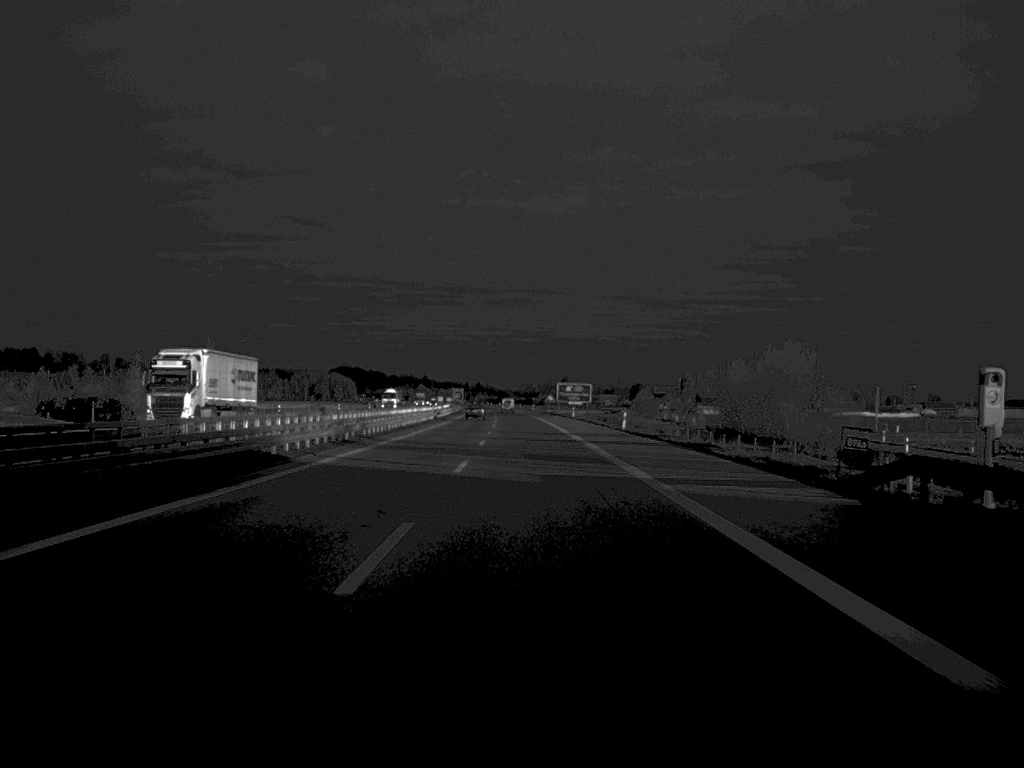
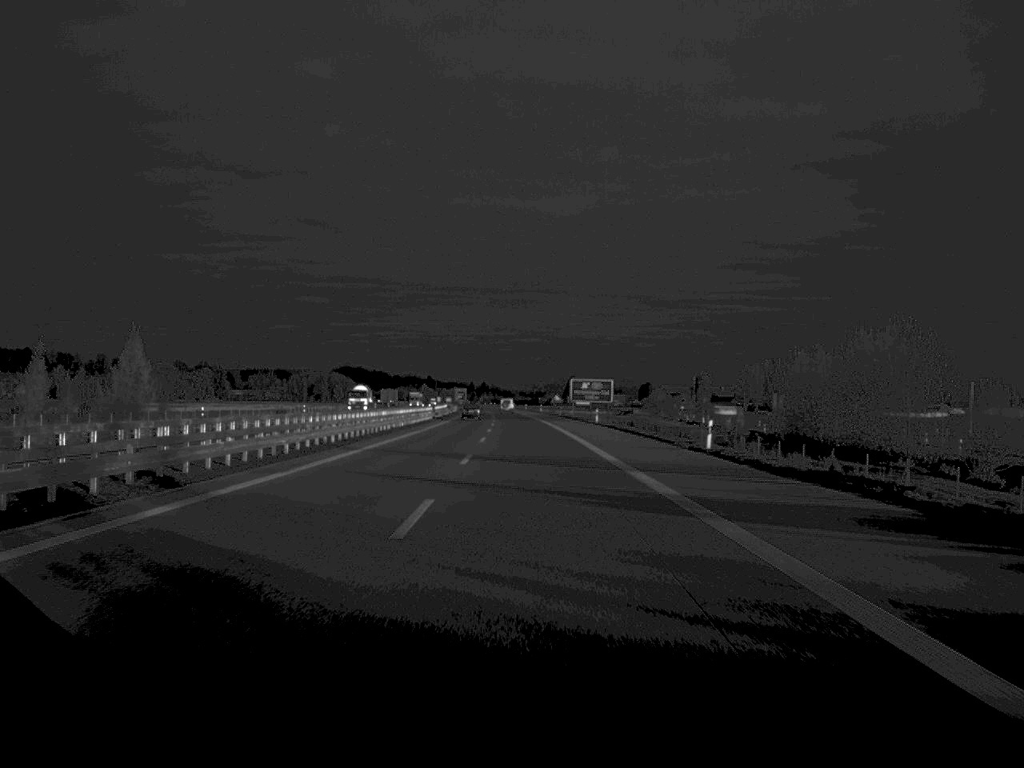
(-0.1, +31.8) m; 0°
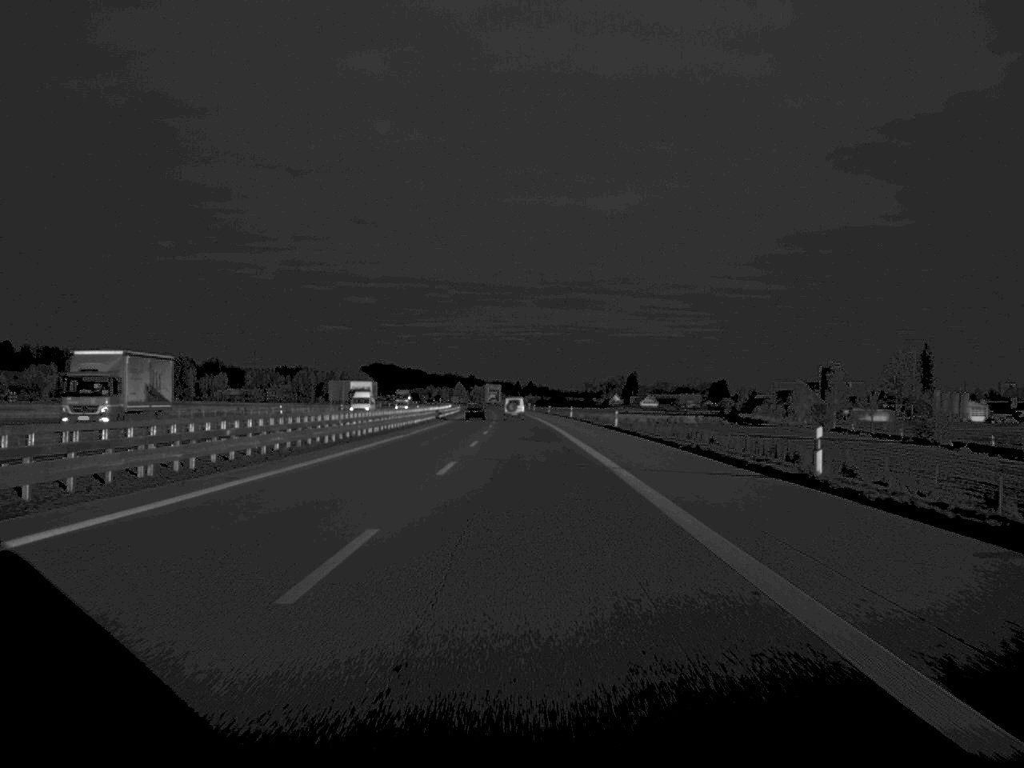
(-2.5, +165.5) m; -2°
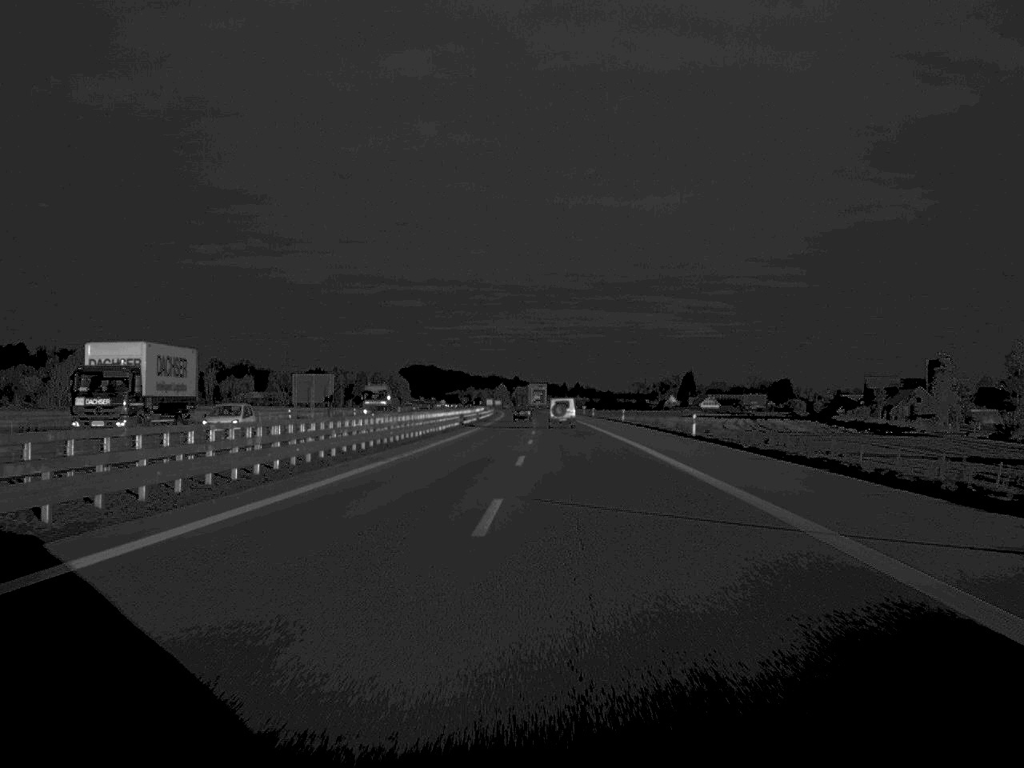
(-1.2, +66.1) m; -2°
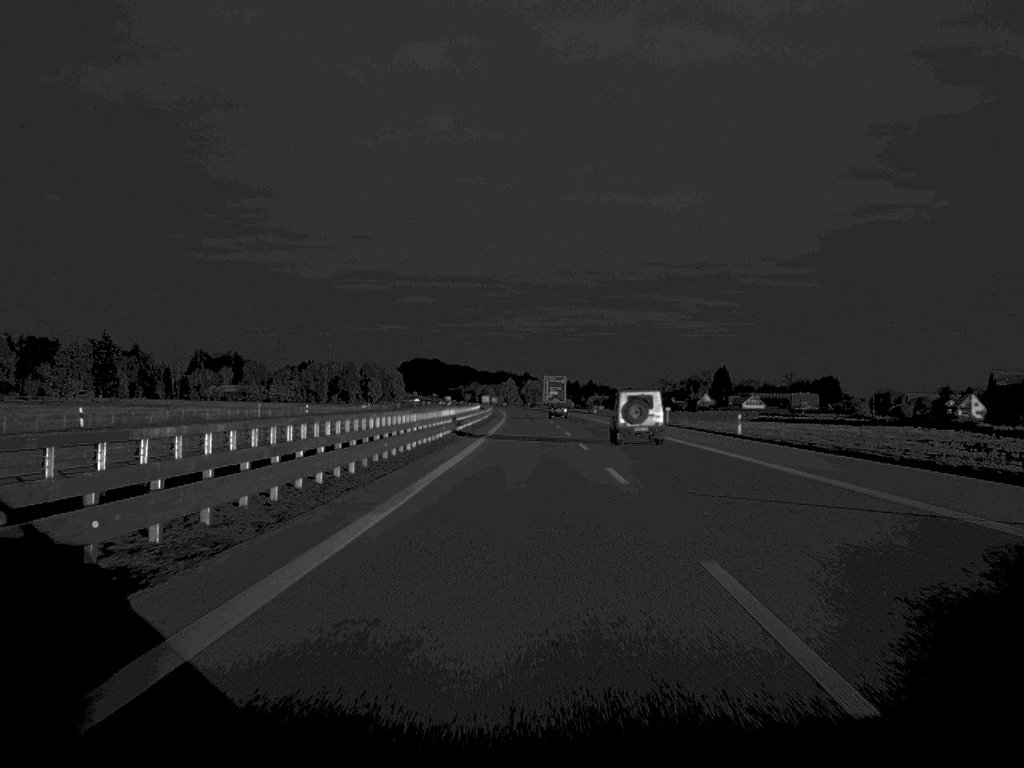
(-0.9, +98.3) m; 0°
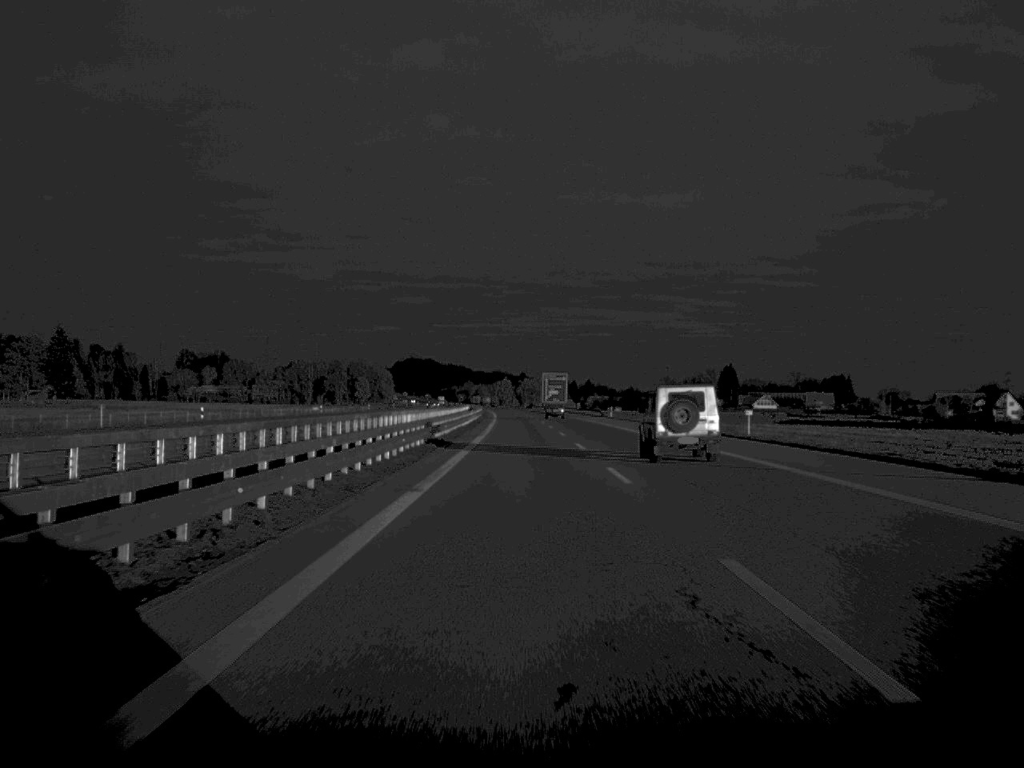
(0.0, +36.5) m; 0°
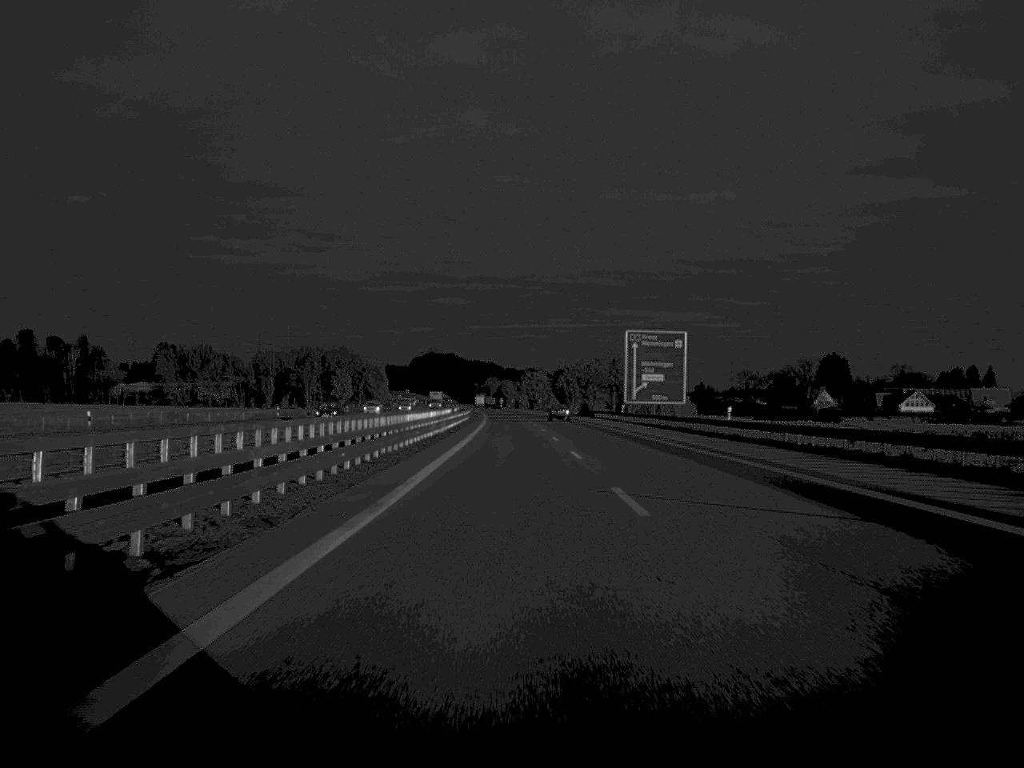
(-2.1, +168.0) m; -2°
